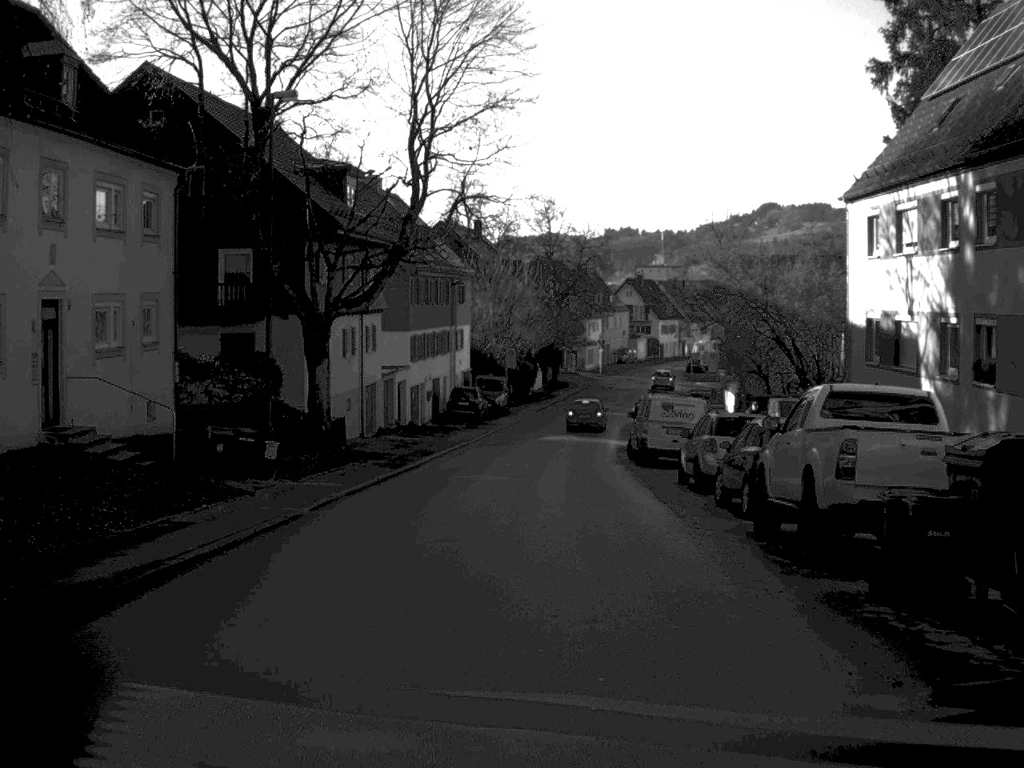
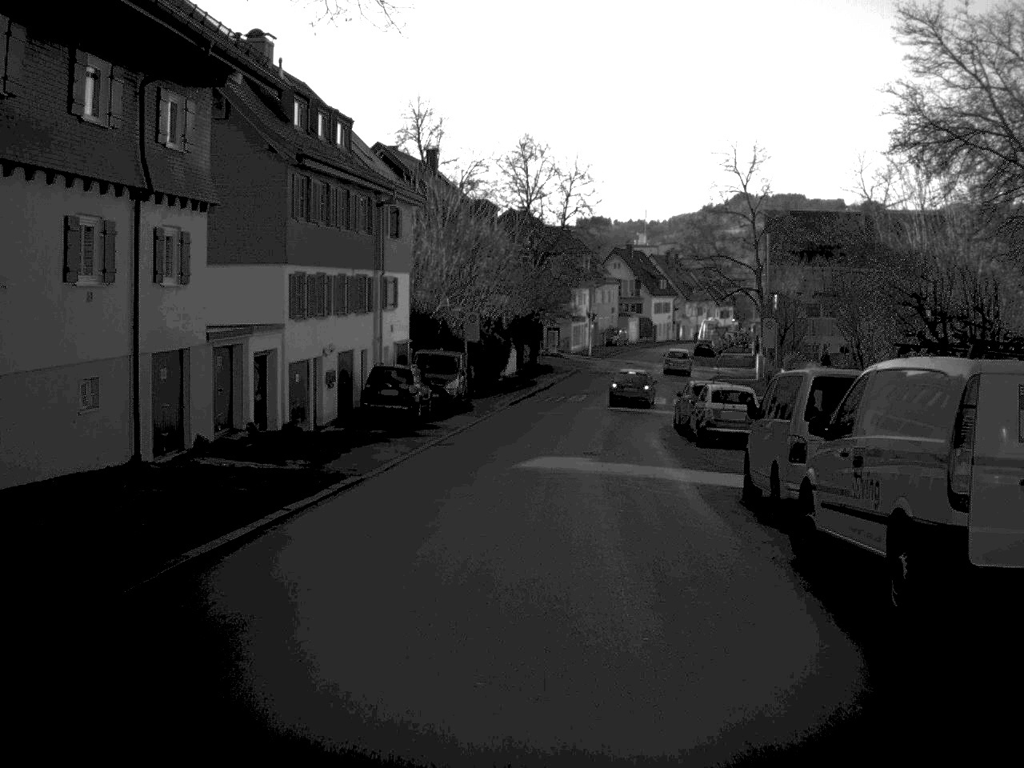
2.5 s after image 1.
(+0.1, +25.3) m; +1°
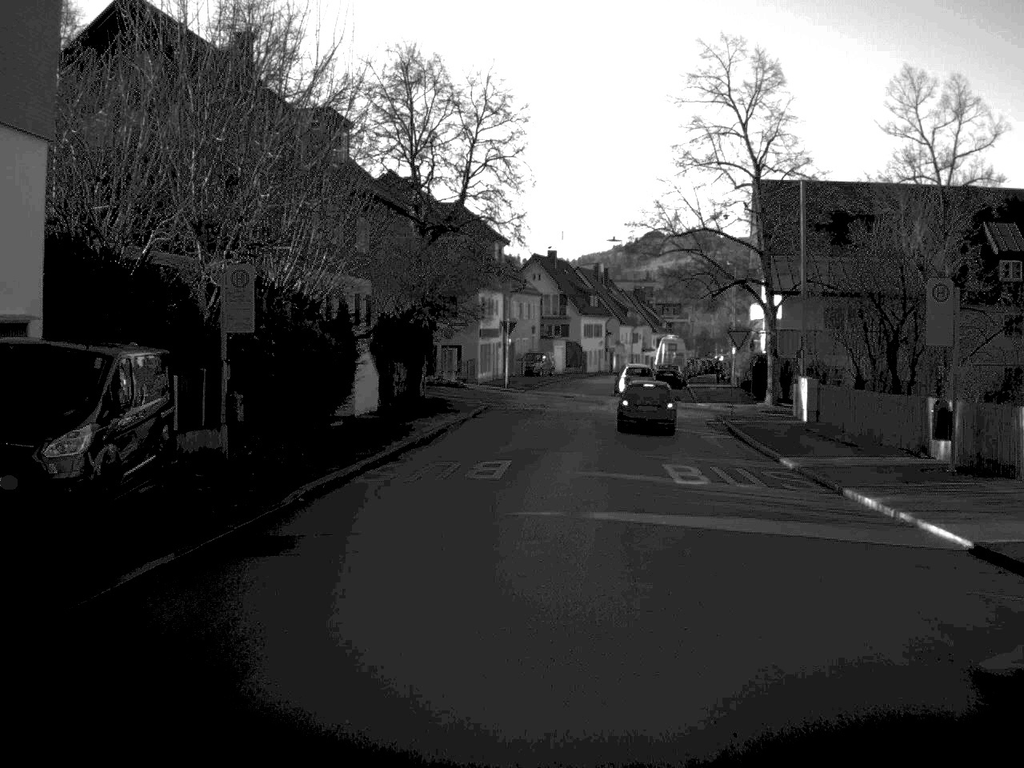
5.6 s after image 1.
(+1.1, +31.3) m; +4°
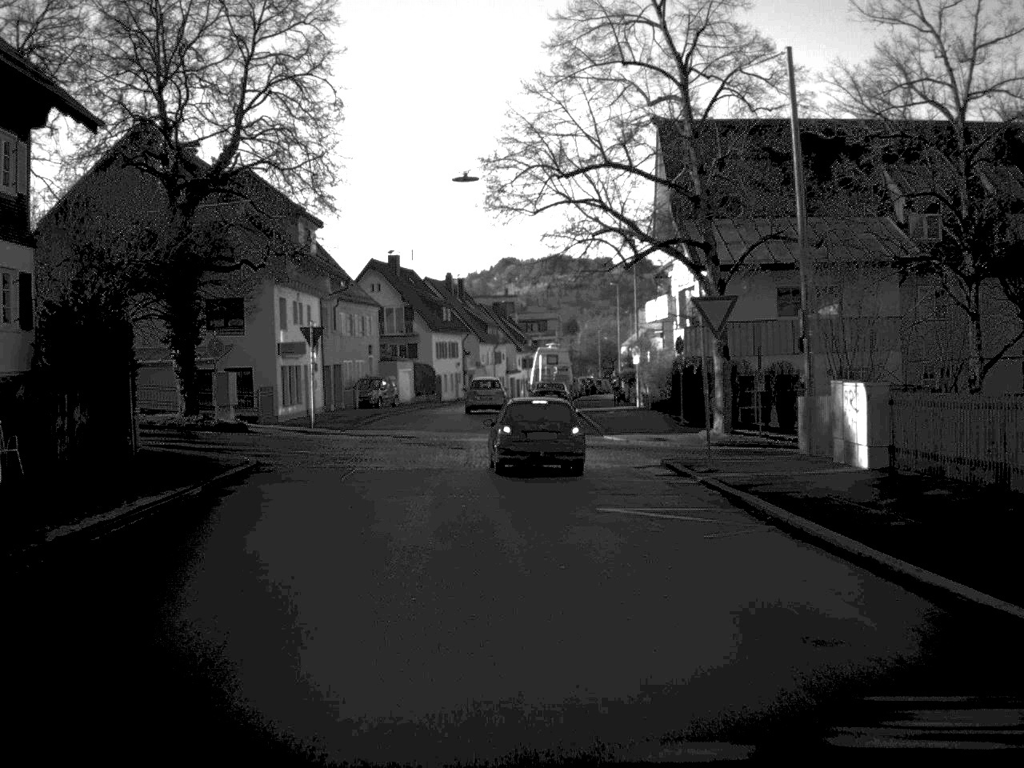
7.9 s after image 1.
(+1.2, +20.7) m; +6°
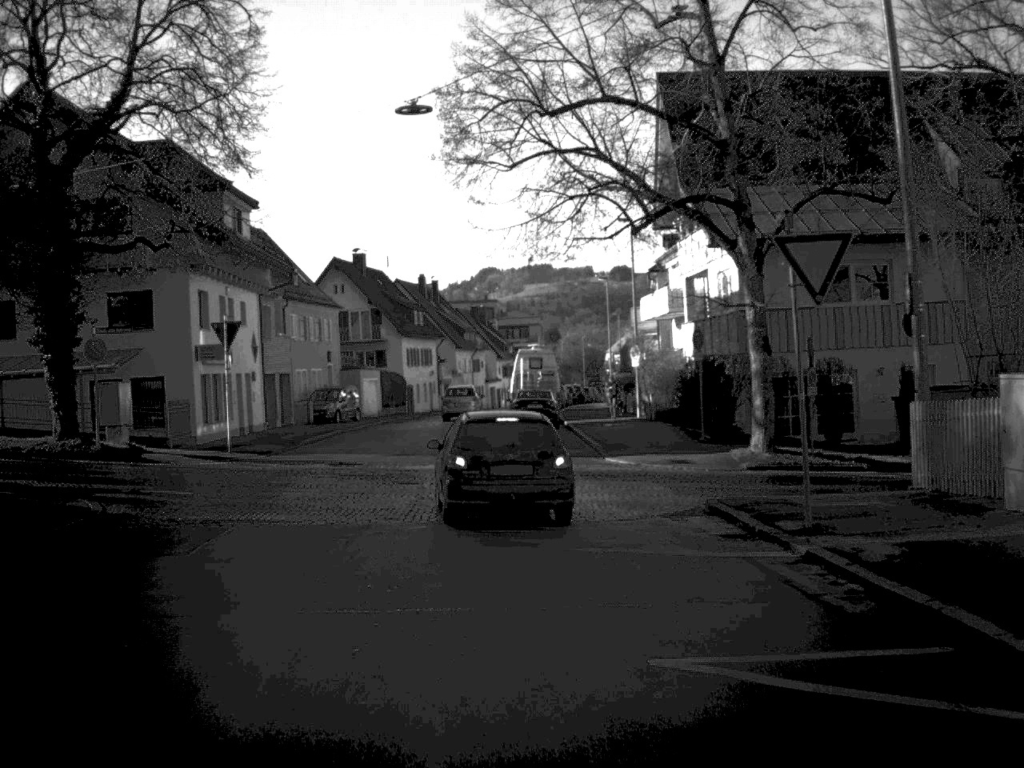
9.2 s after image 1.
(+0.1, +9.0) m; +1°
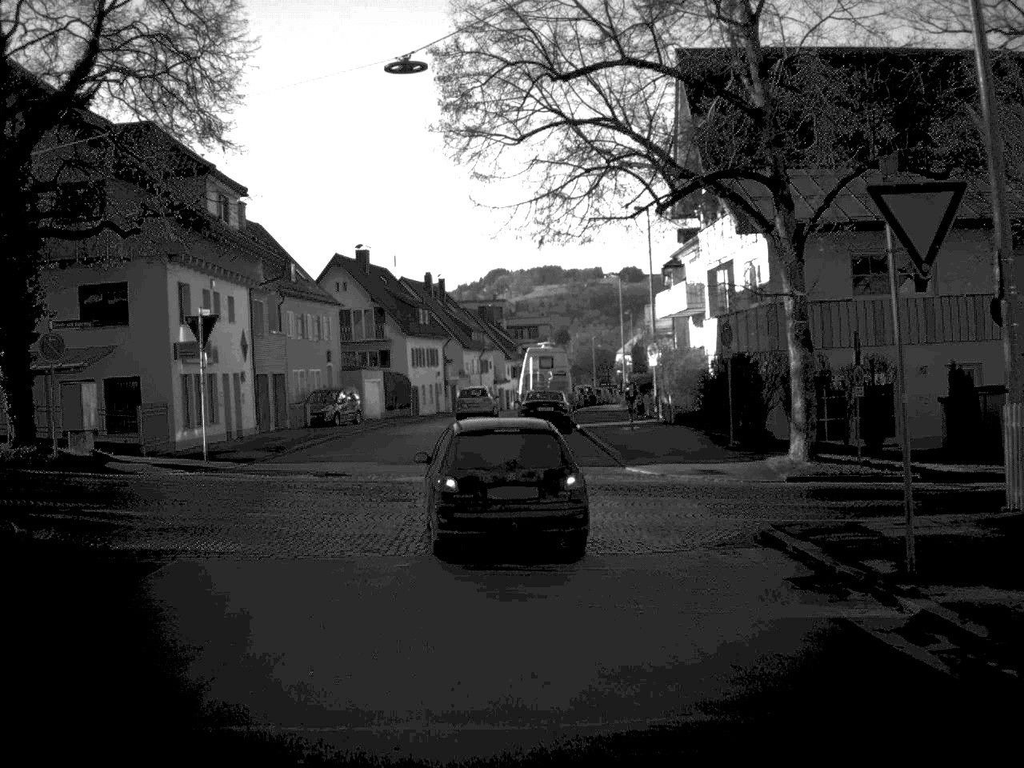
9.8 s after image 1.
(0.0, +3.2) m; 0°
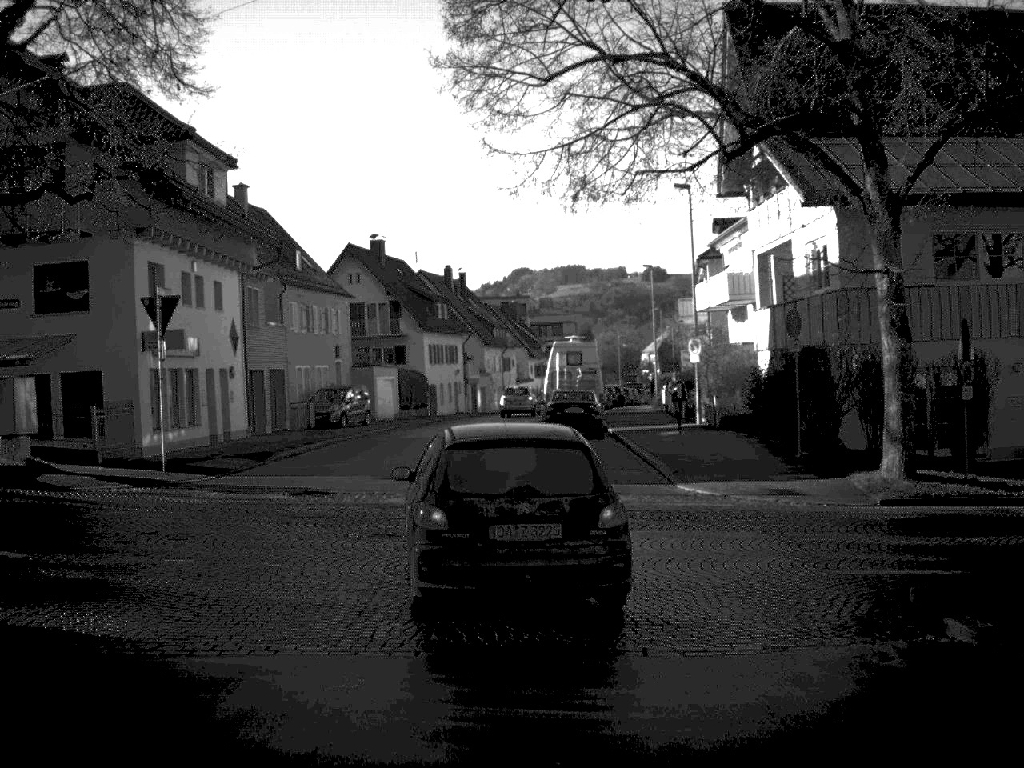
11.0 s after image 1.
(0.0, +5.0) m; -1°
